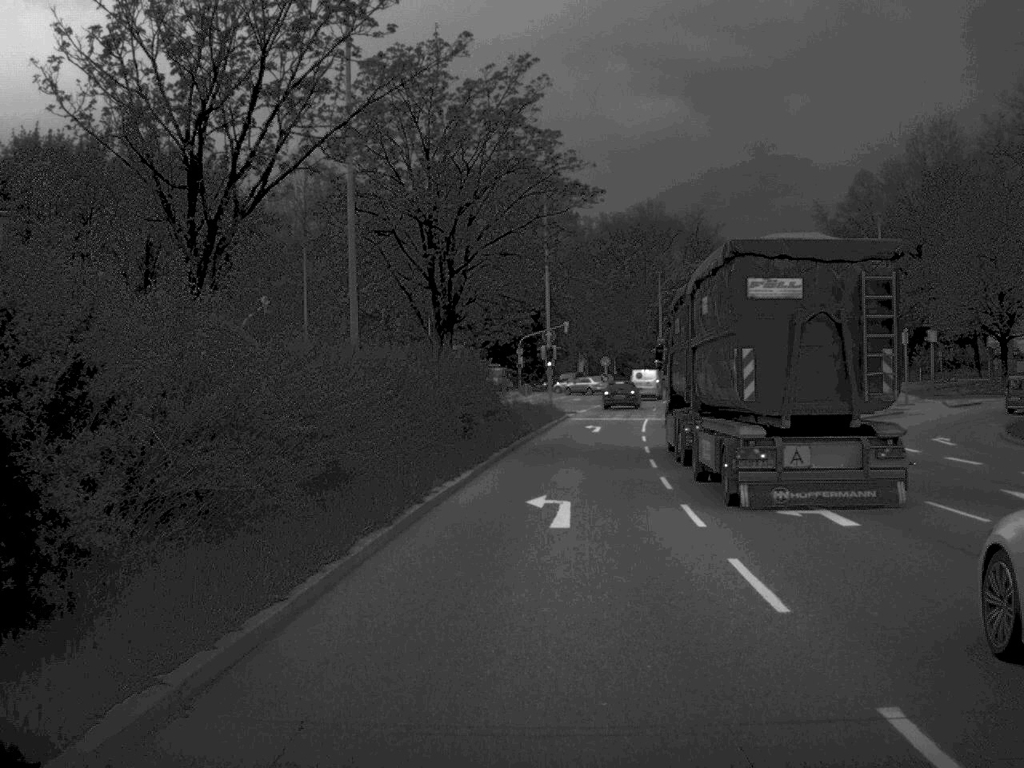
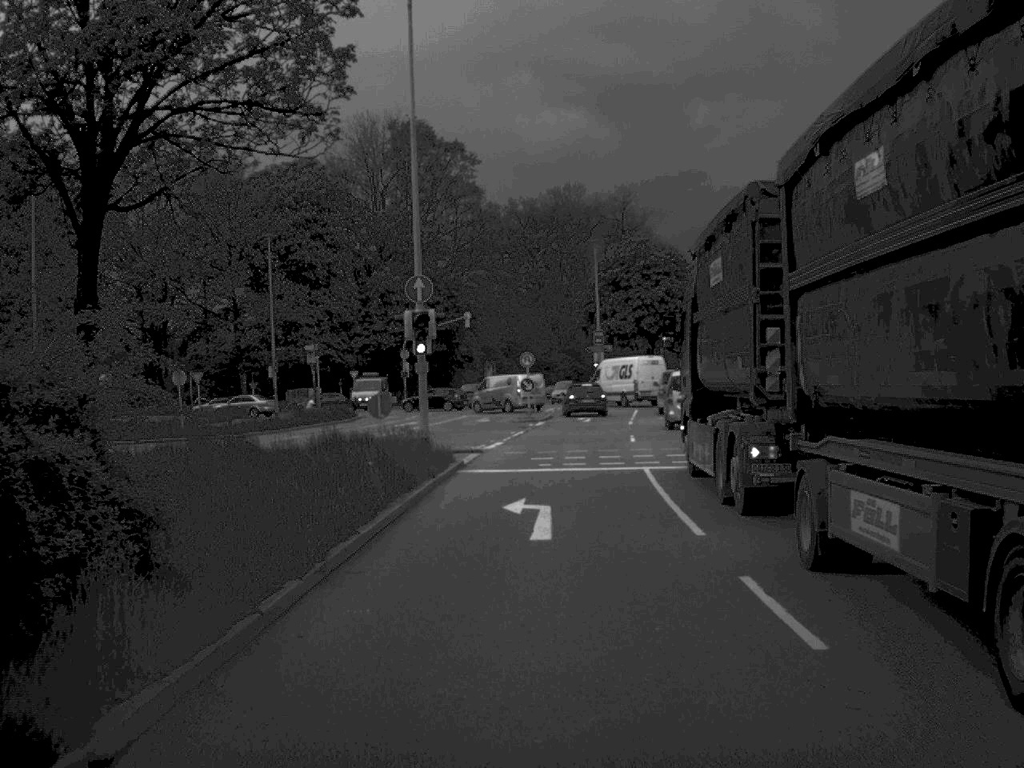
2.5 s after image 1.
(+1.1, +31.1) m; +4°
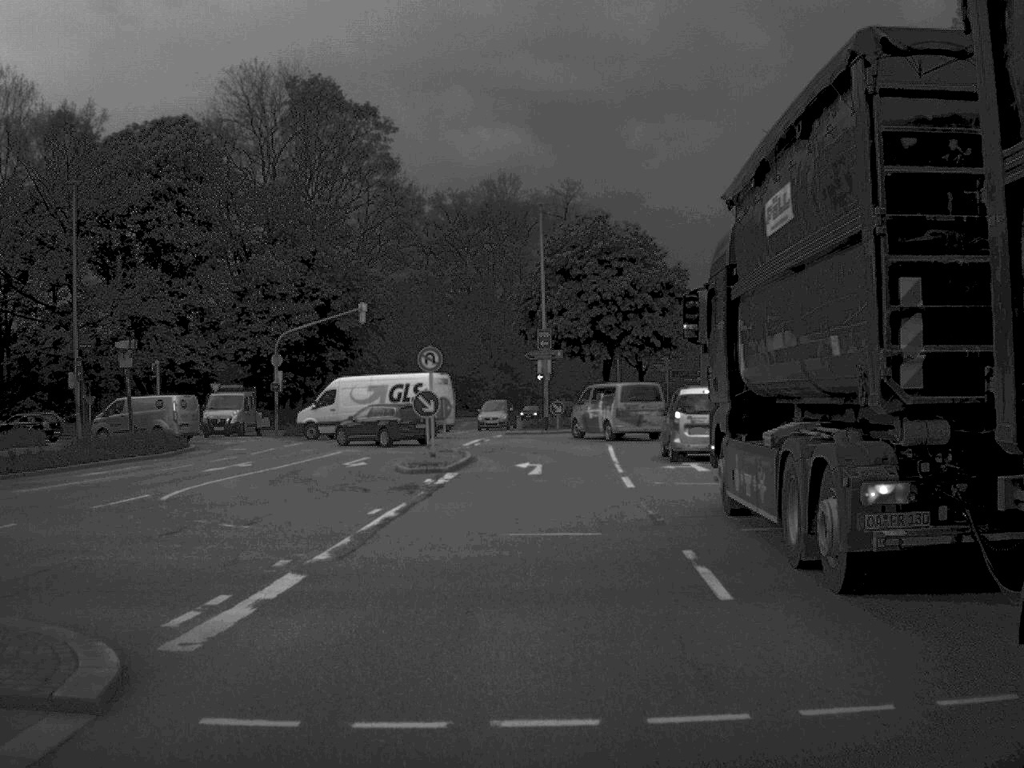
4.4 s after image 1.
(+0.6, +23.1) m; +3°
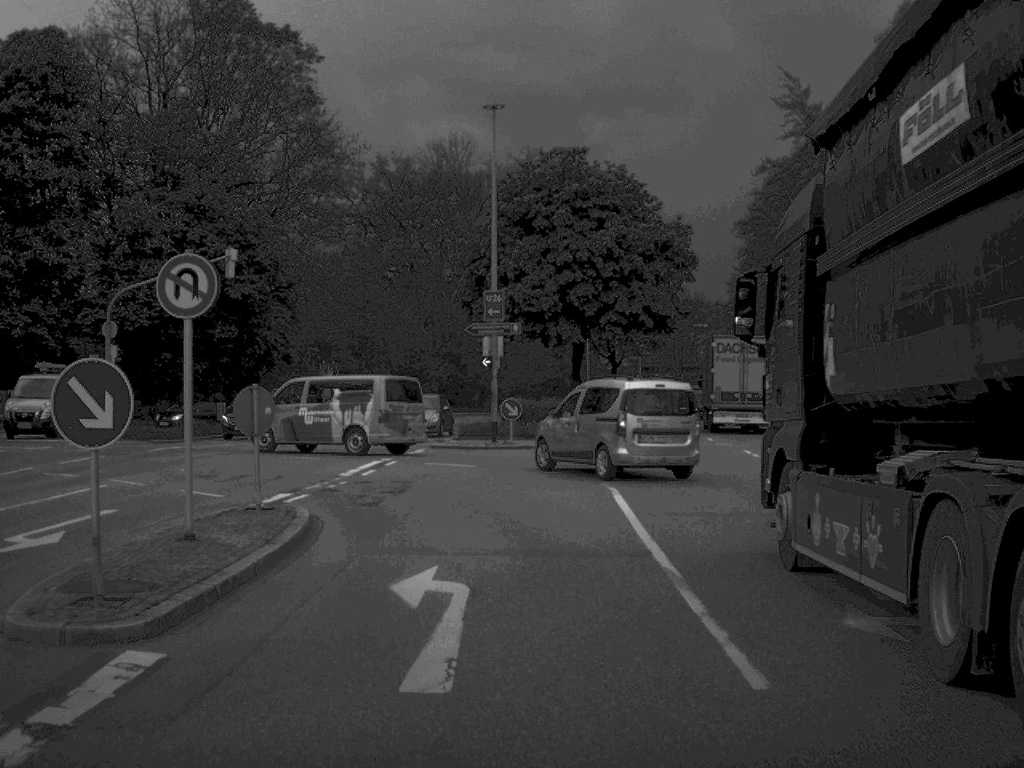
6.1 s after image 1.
(+0.4, +19.0) m; +2°
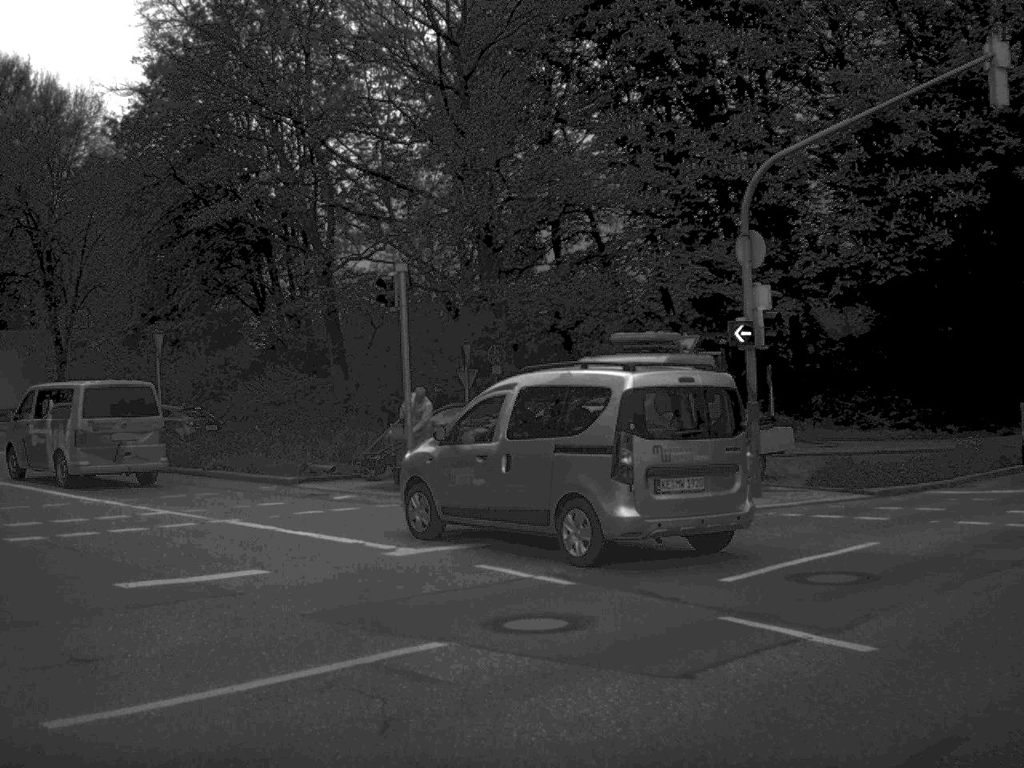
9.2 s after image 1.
(-4.3, +23.9) m; -39°
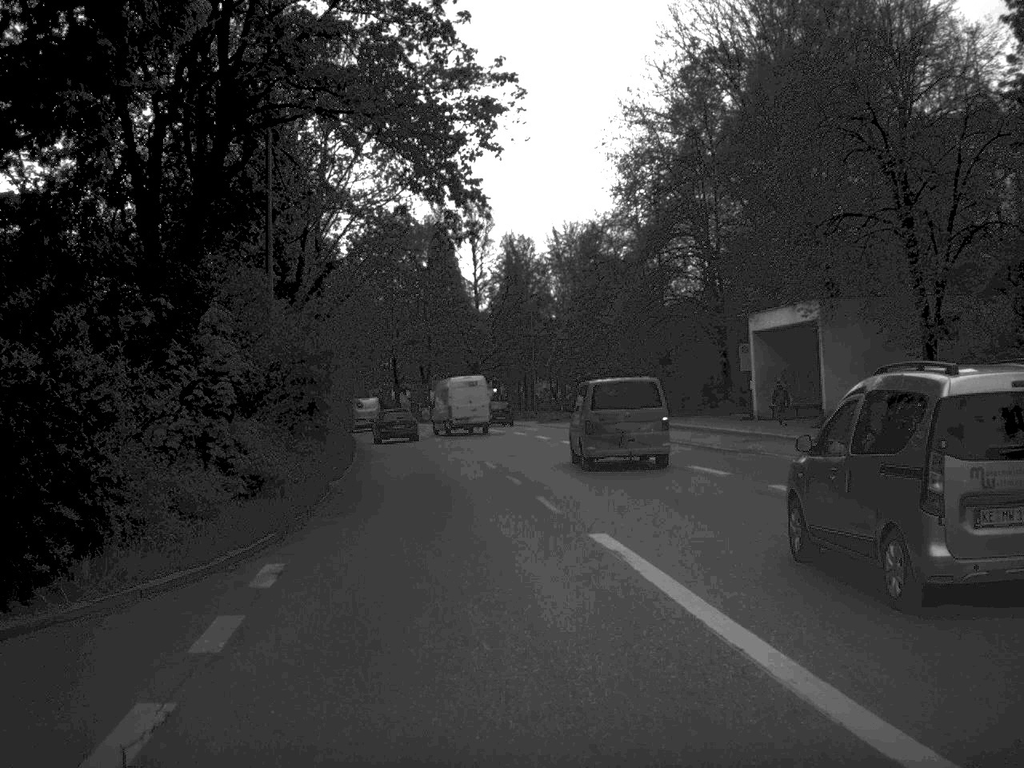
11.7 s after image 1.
(-8.0, +18.9) m; -36°
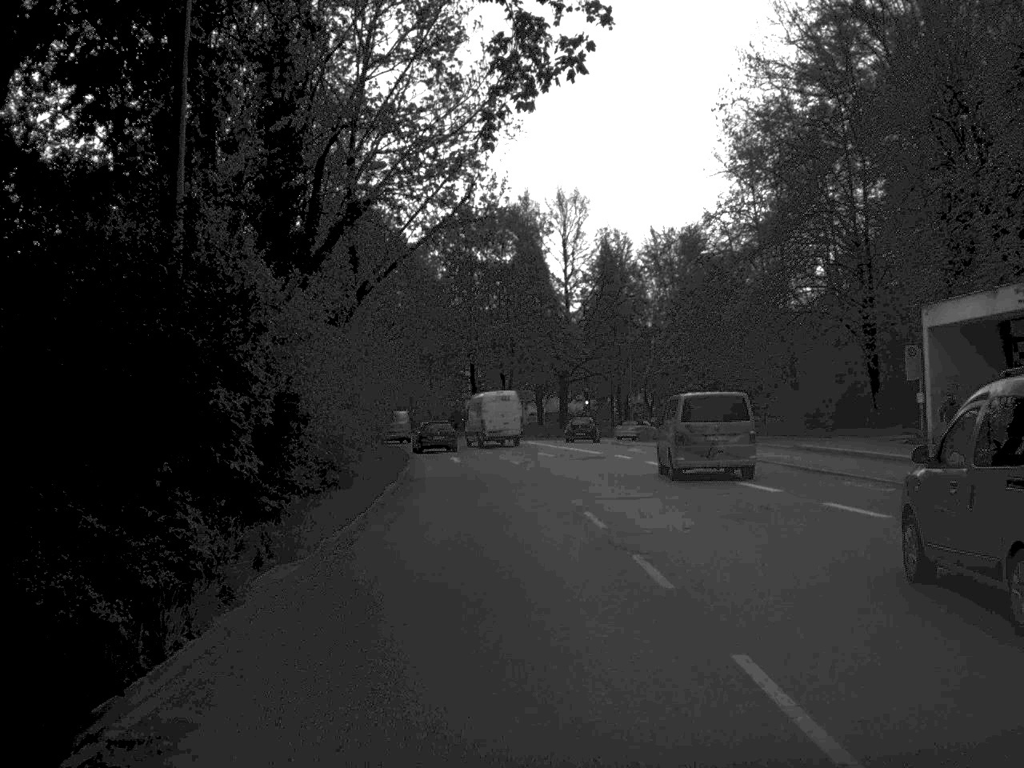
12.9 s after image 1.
(-0.5, +12.8) m; -4°
